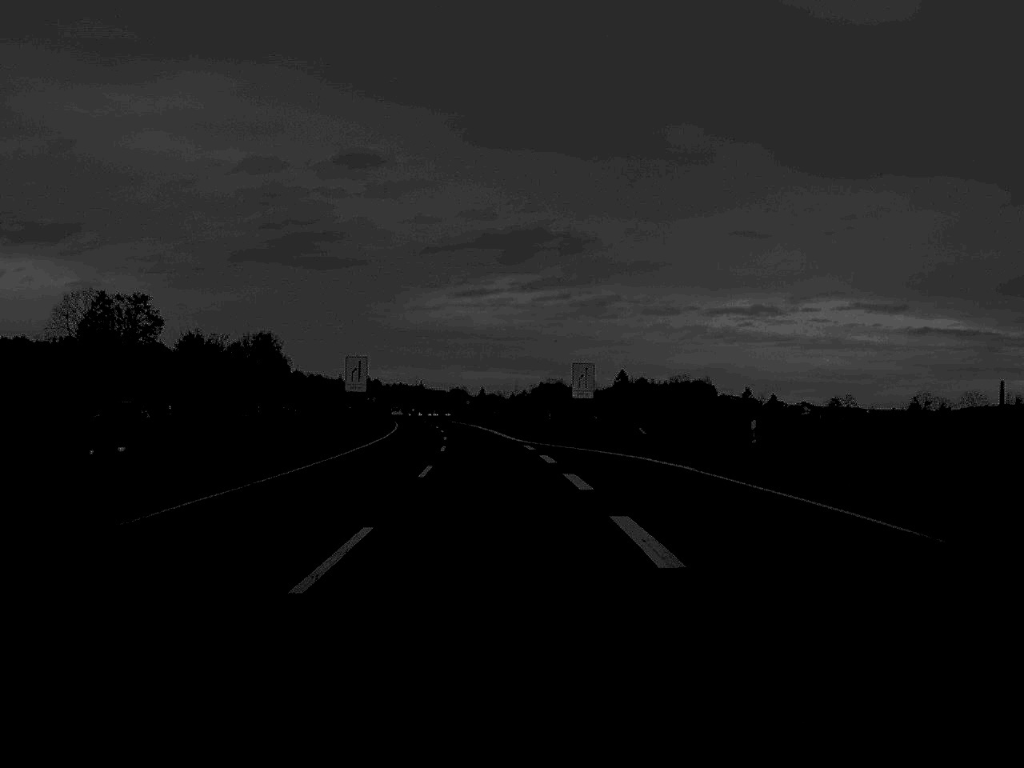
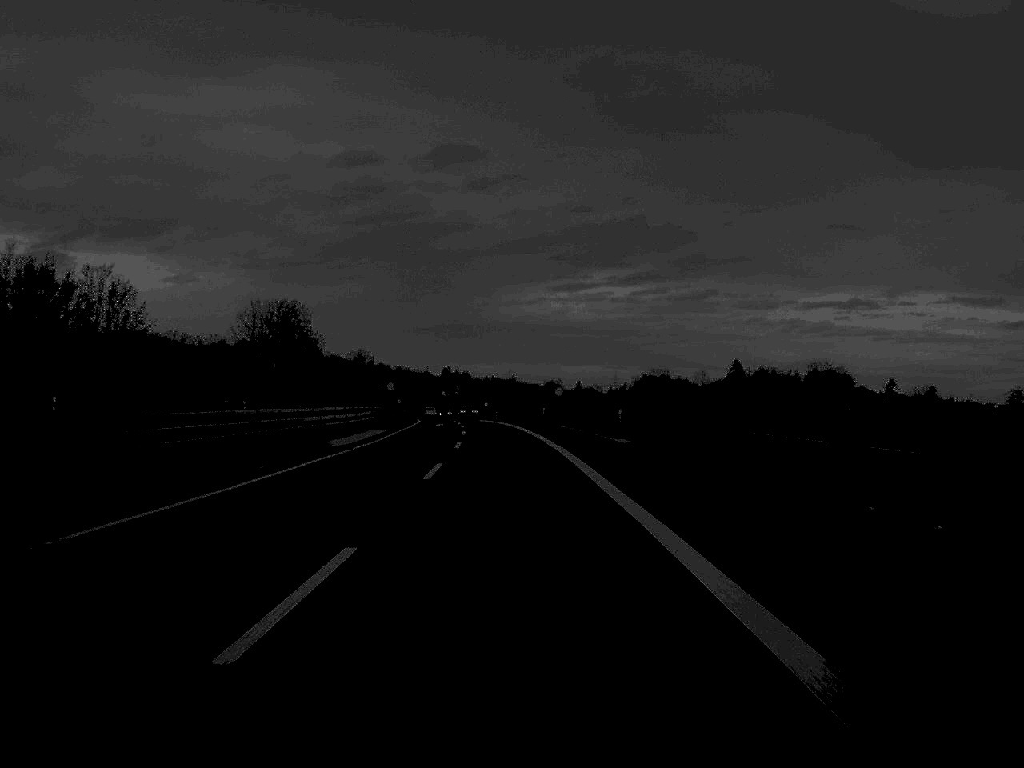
(-2.9, +75.4) m; -4°
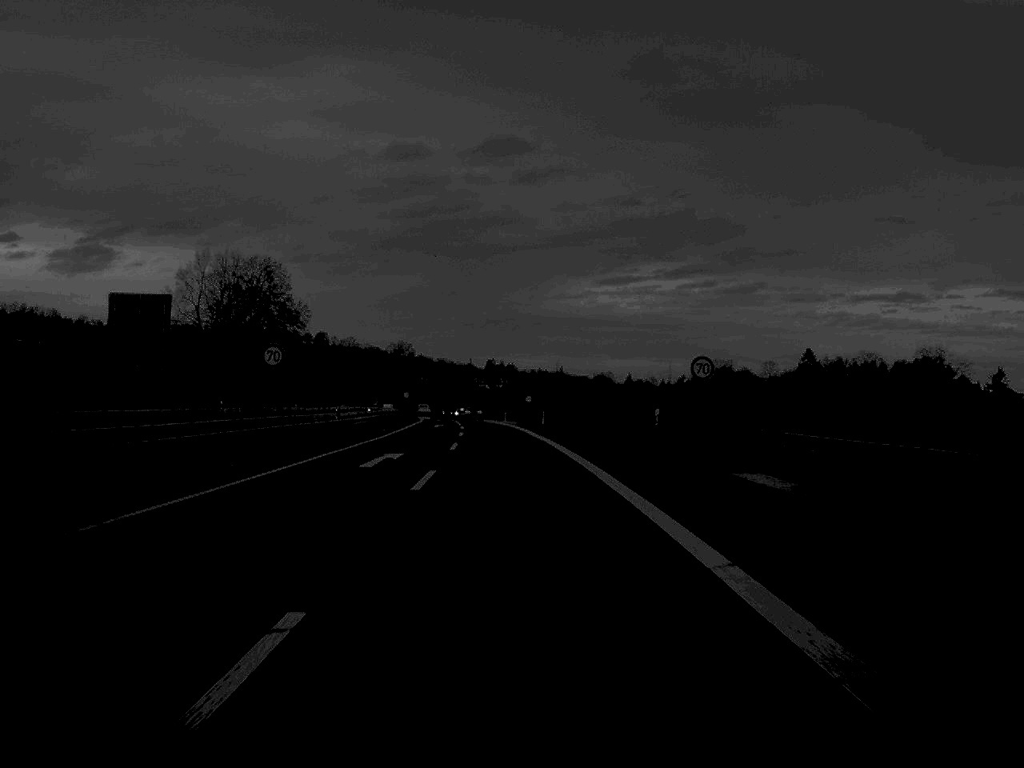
(-1.2, +58.1) m; -2°
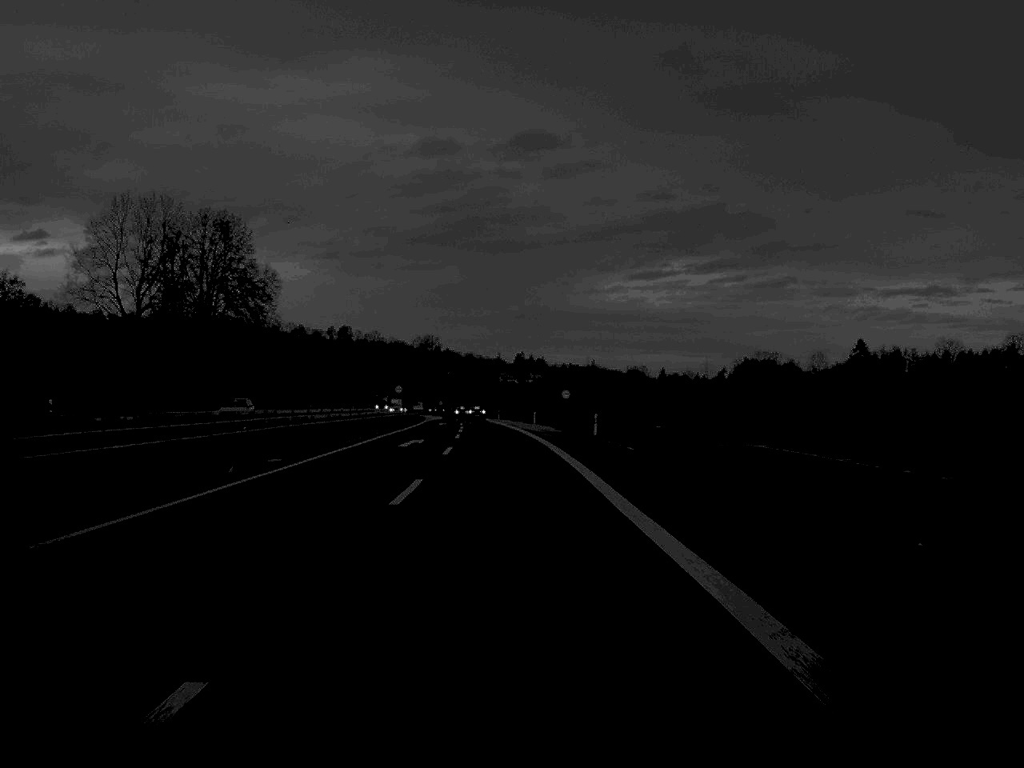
(-0.4, +38.2) m; -1°
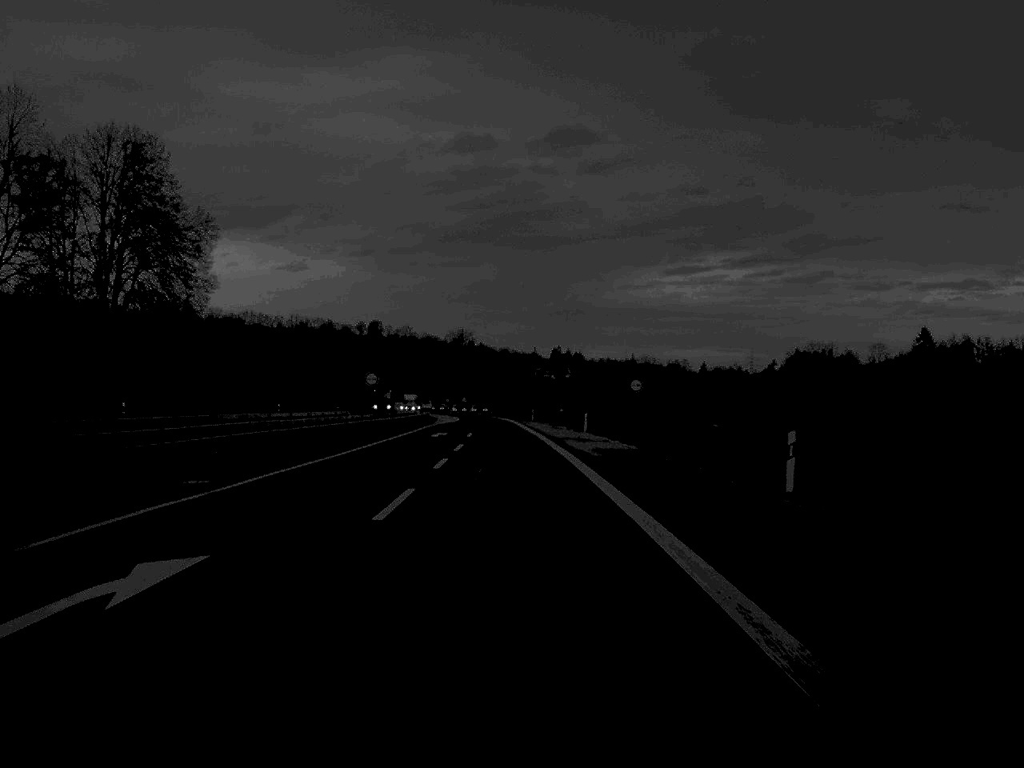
(-0.5, +38.5) m; -2°
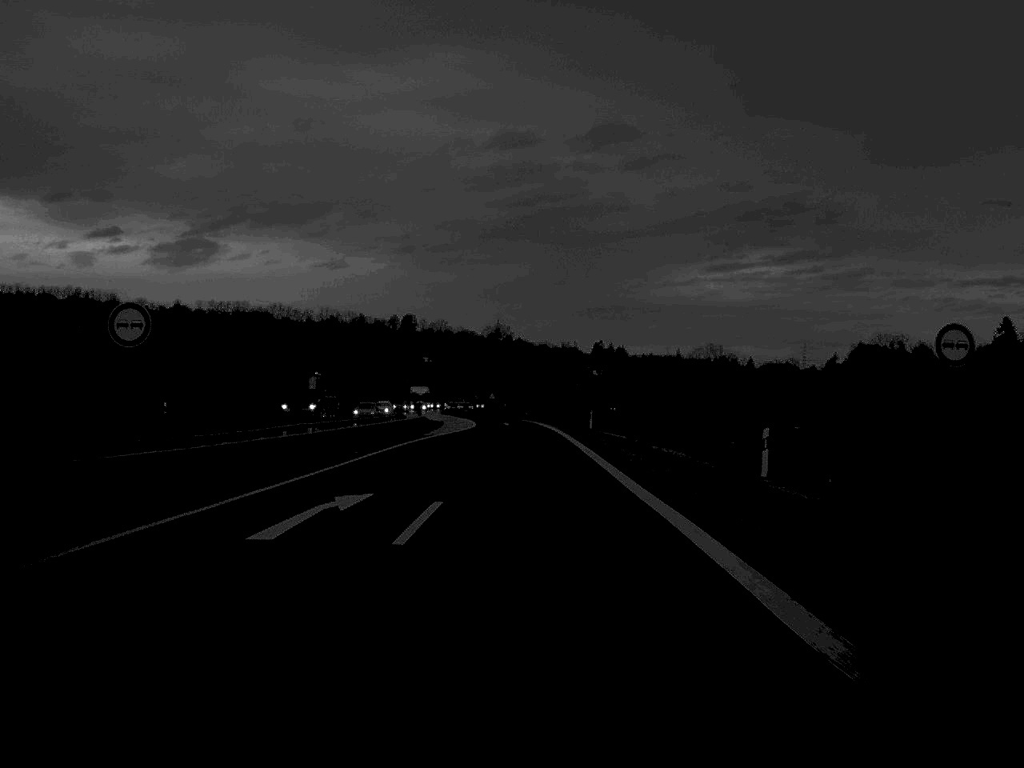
(-0.7, +45.5) m; -2°
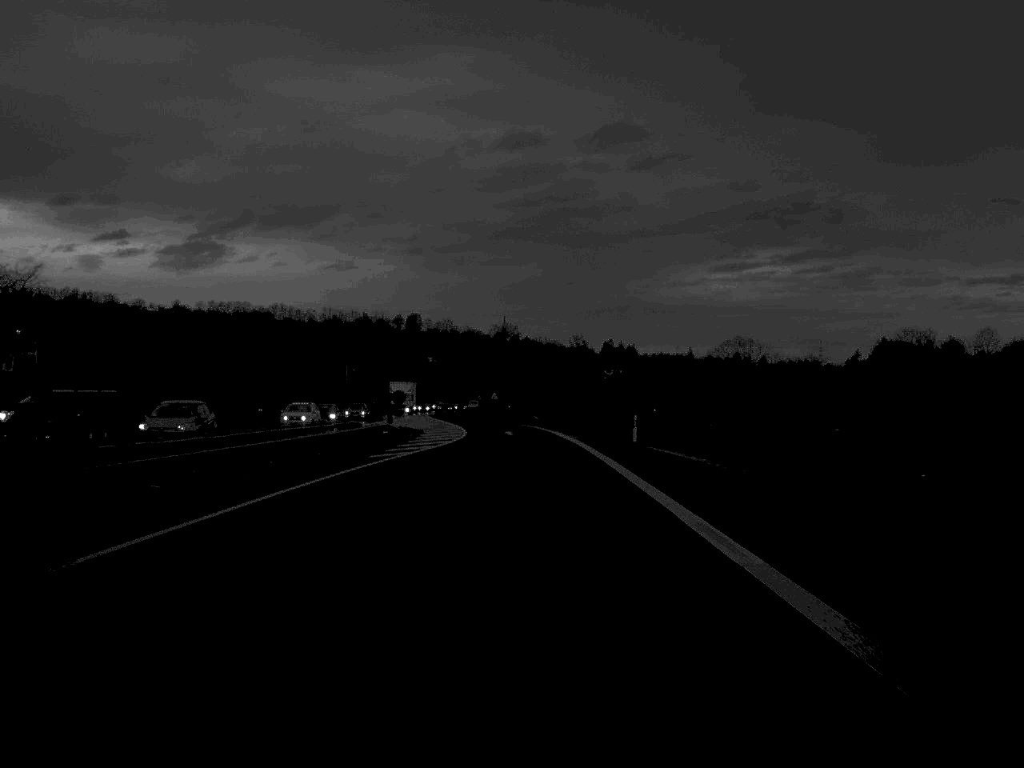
(-0.1, +24.7) m; 0°
